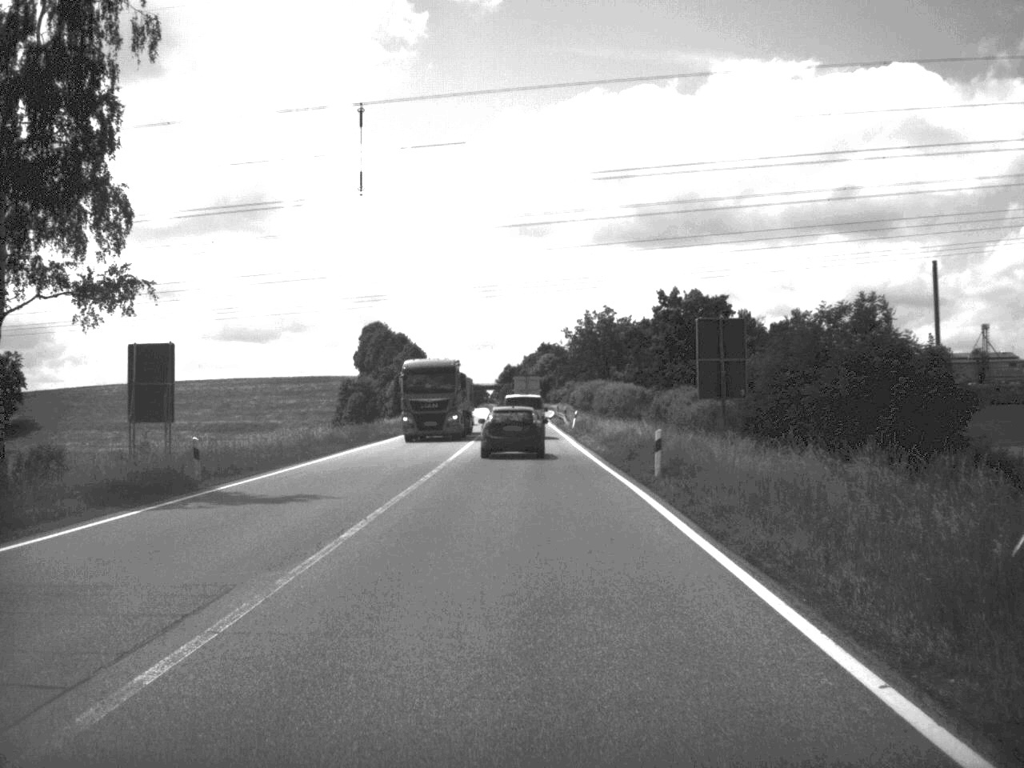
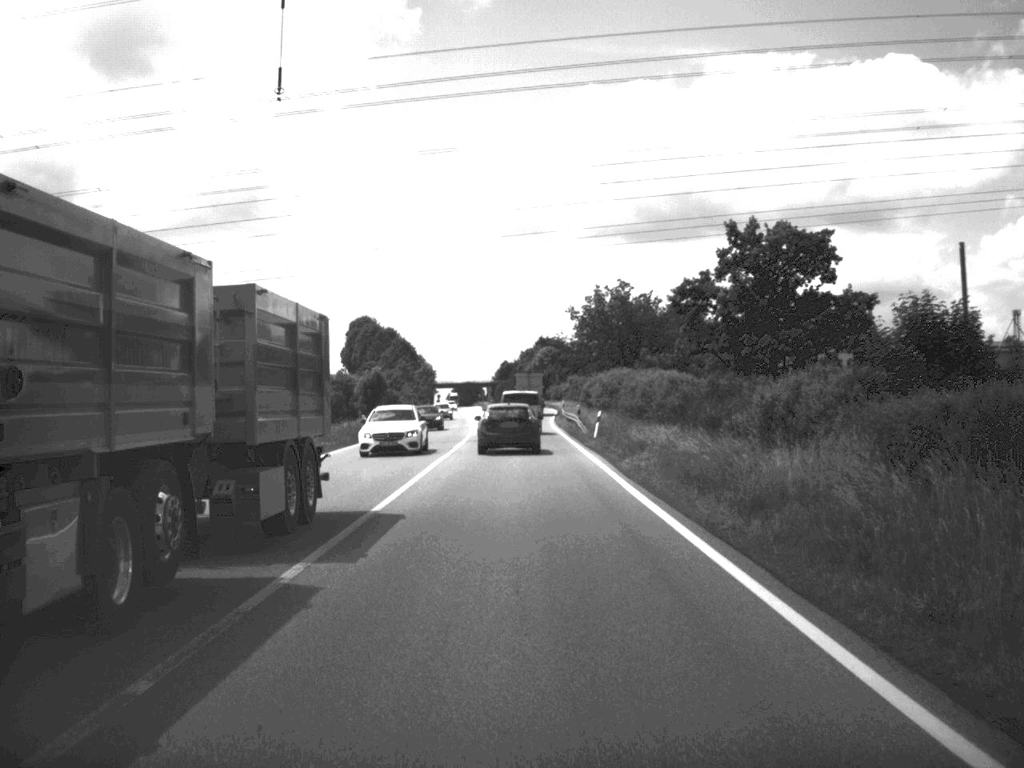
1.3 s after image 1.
(0.0, +25.1) m; 0°
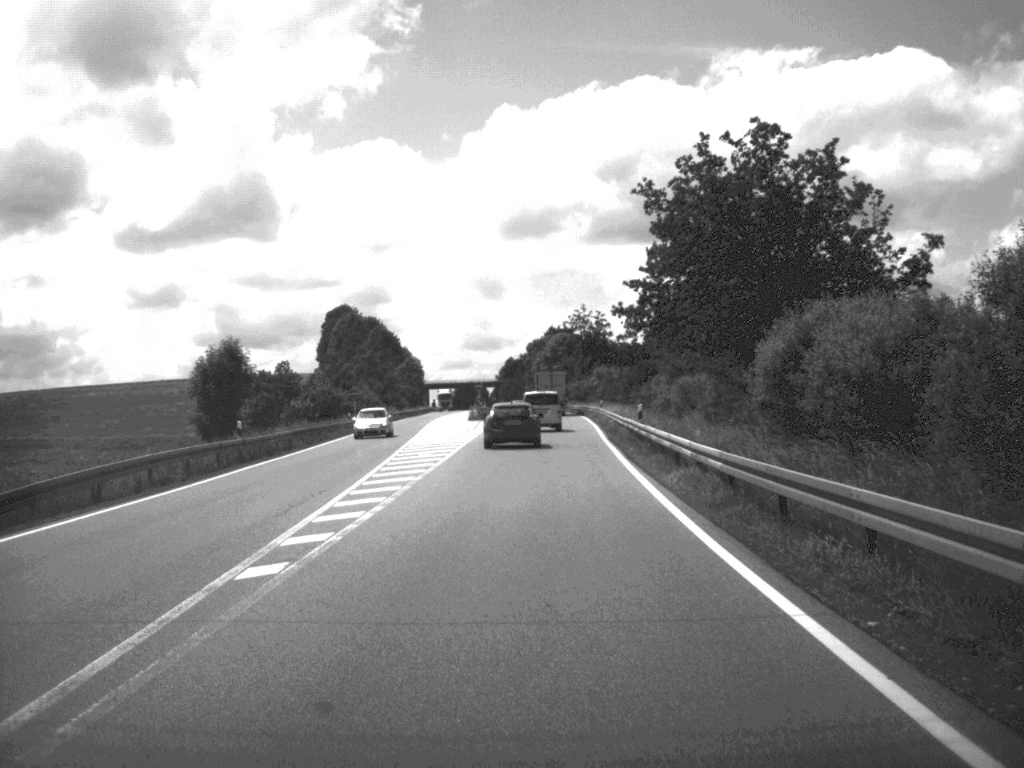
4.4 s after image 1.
(-0.5, +61.6) m; -1°
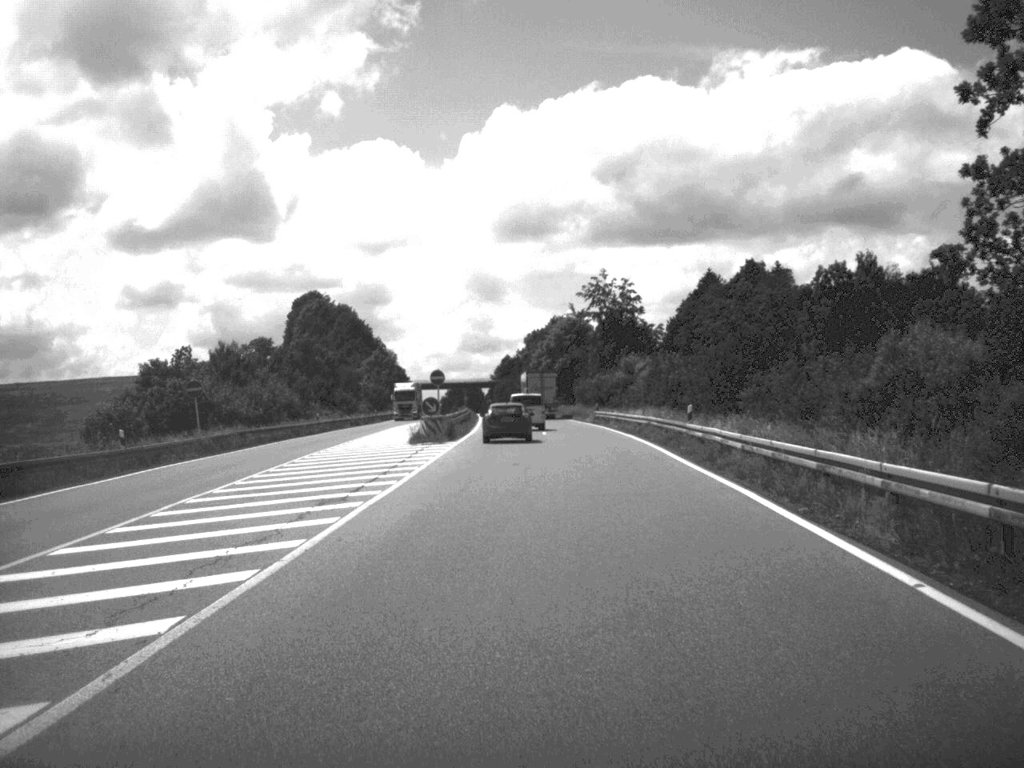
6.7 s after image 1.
(0.0, +47.8) m; 0°
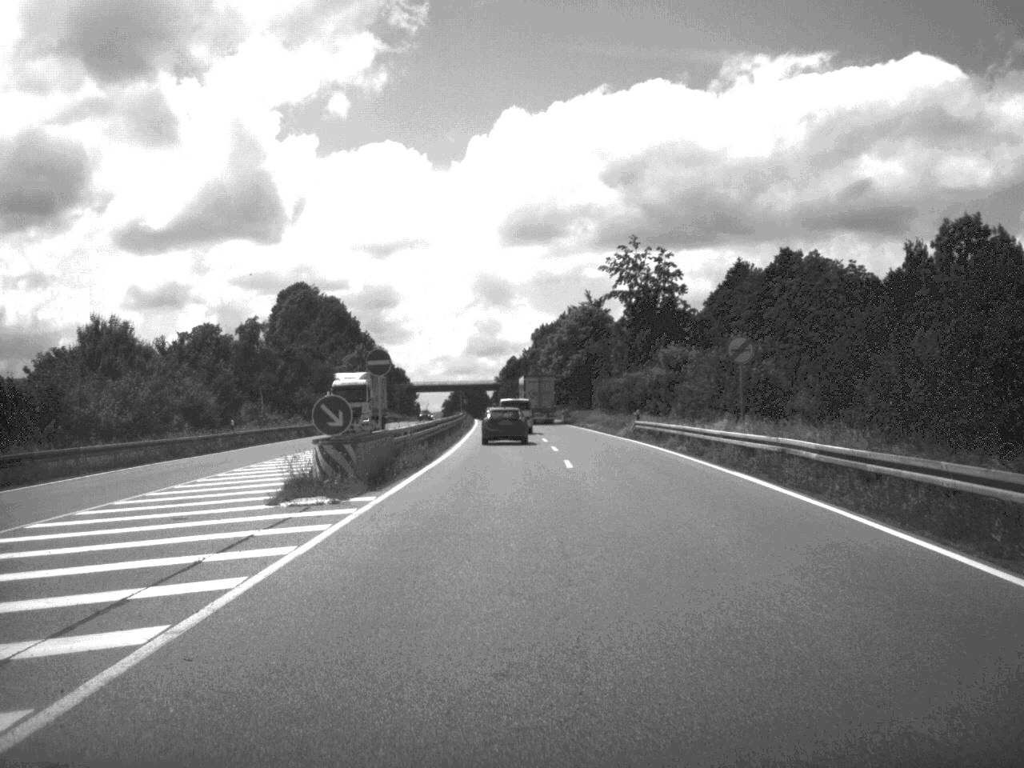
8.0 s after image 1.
(-0.1, +27.0) m; 0°
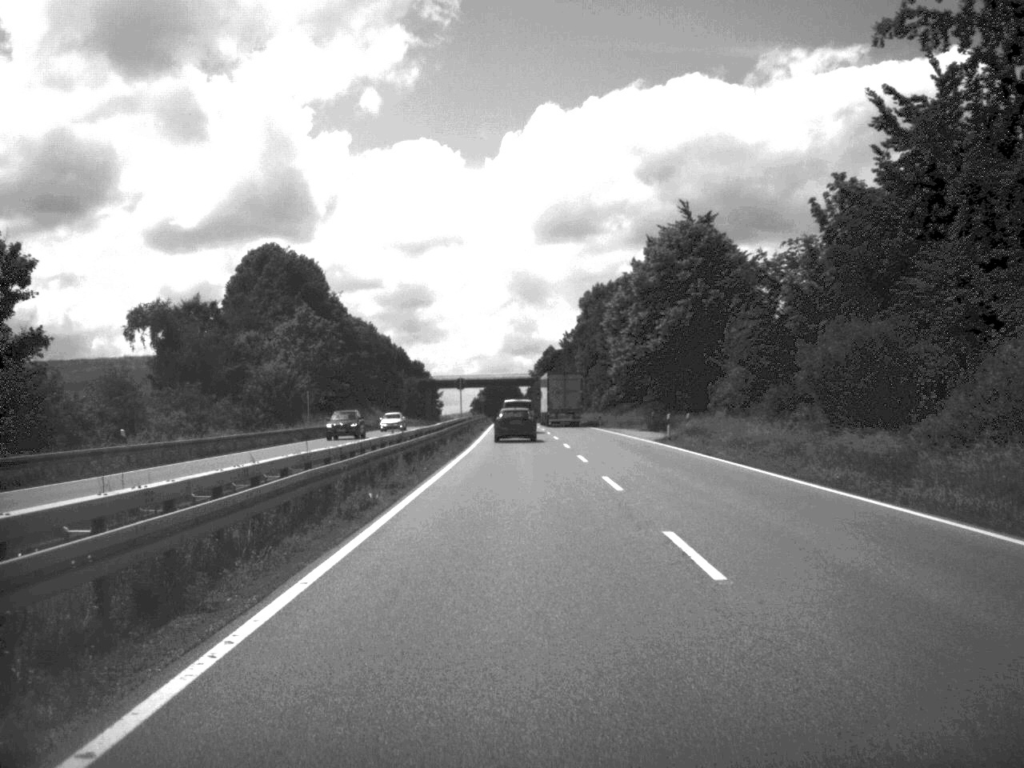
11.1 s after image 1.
(-1.2, +66.9) m; -2°
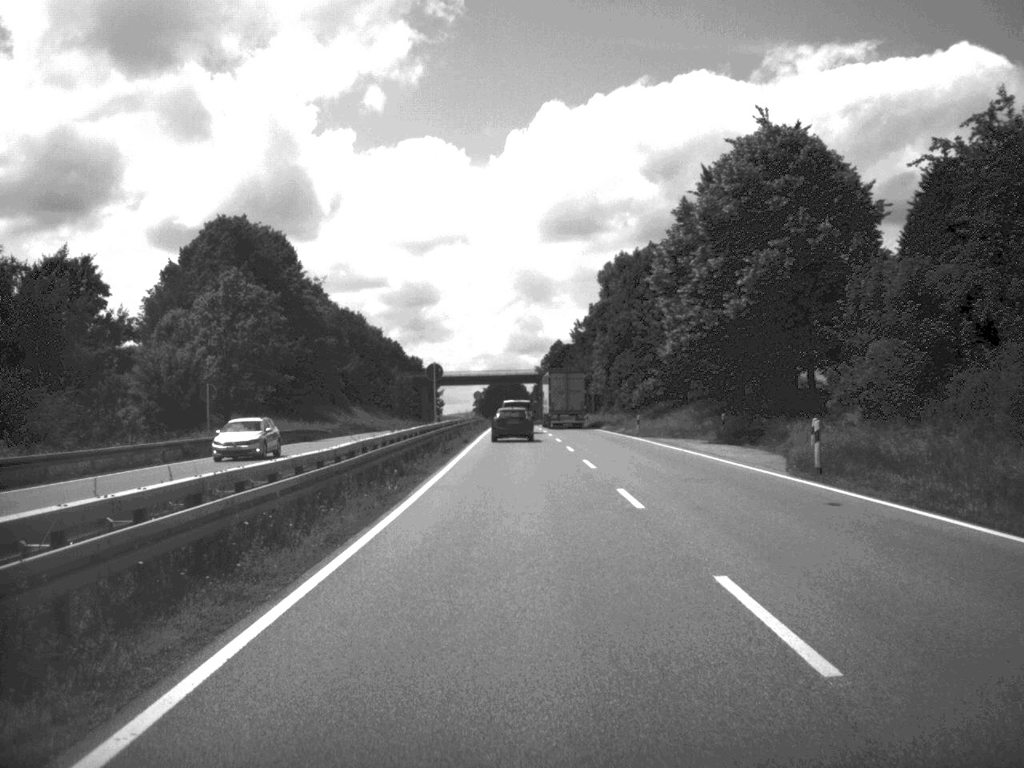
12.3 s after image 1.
(-0.1, +27.6) m; 0°
